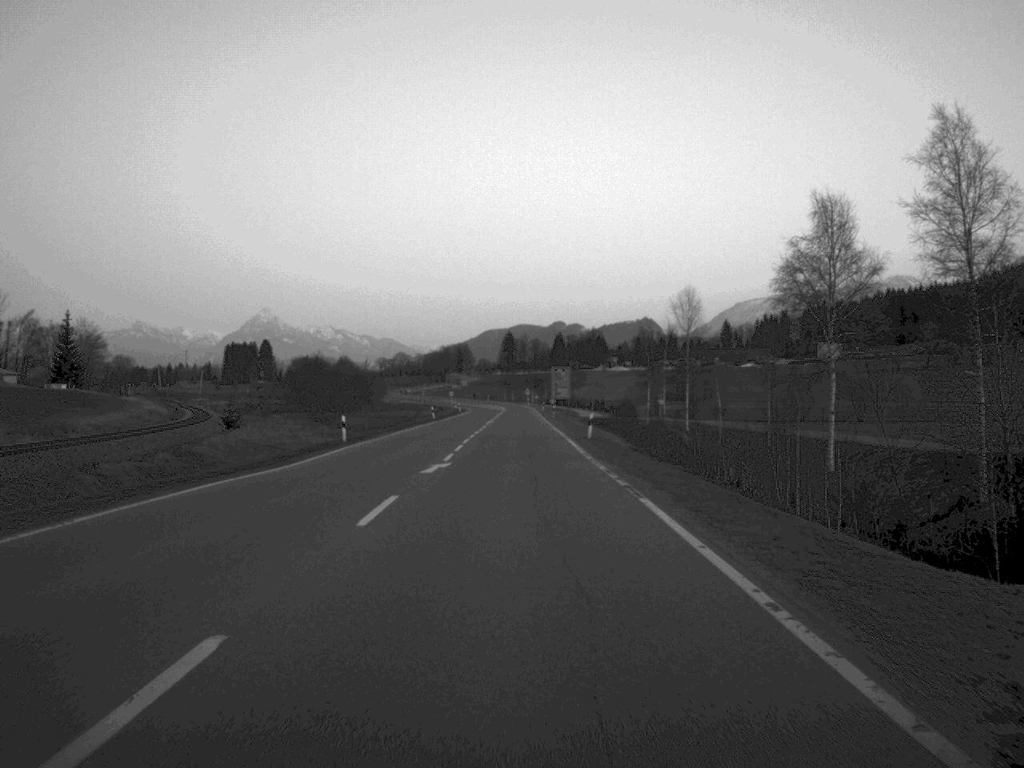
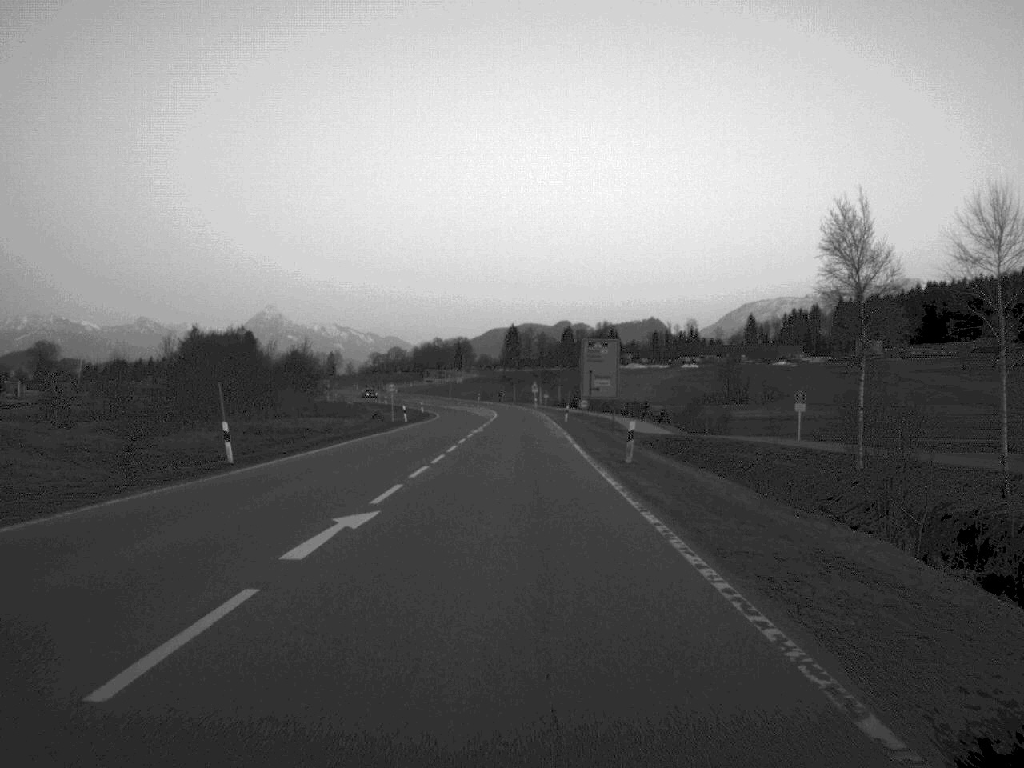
(0.0, +68.7) m; 0°
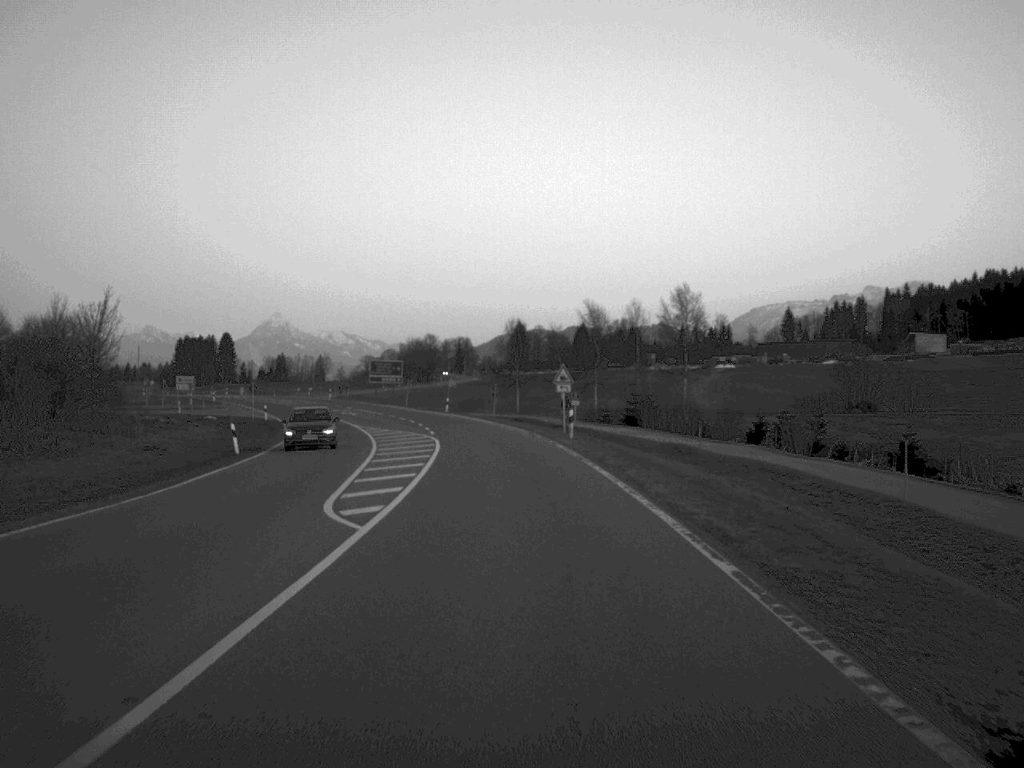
(-0.1, +81.4) m; 0°
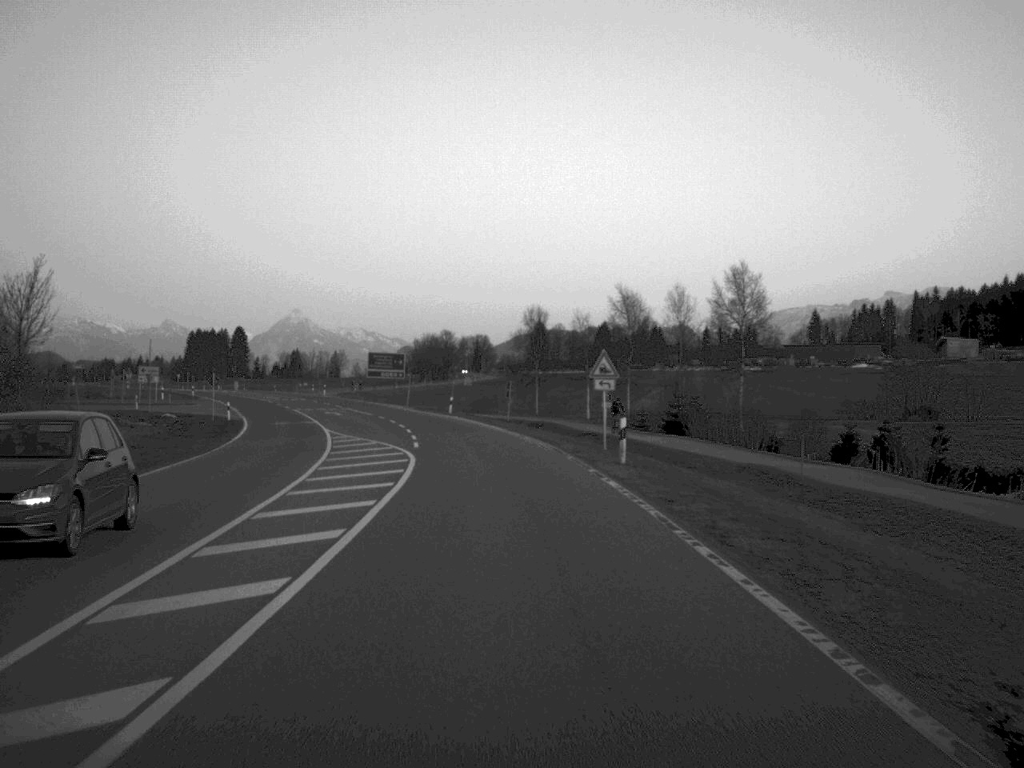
(-0.1, +15.8) m; -1°
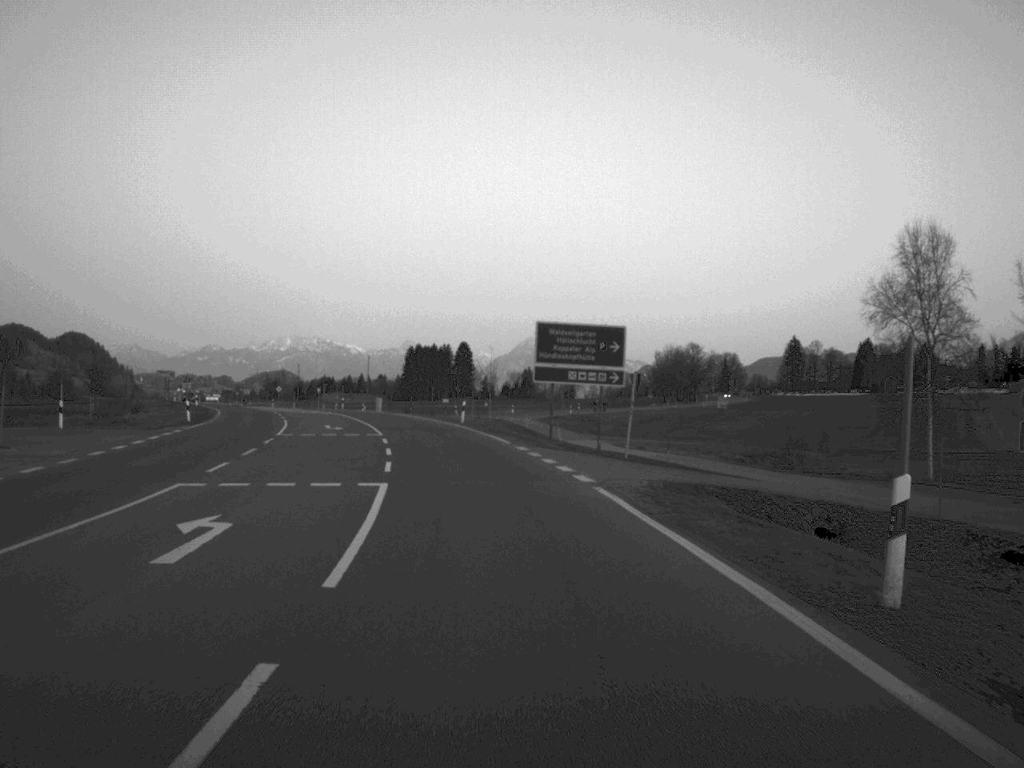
(-5.1, +62.5) m; -11°
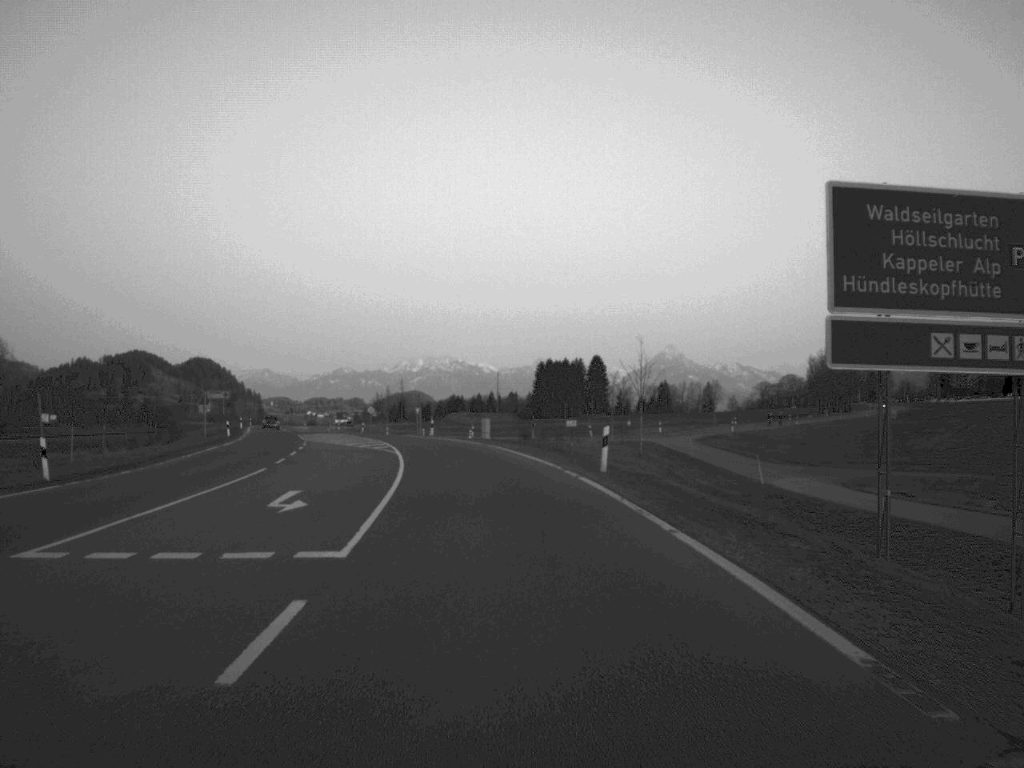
(-1.6, +30.3) m; -6°
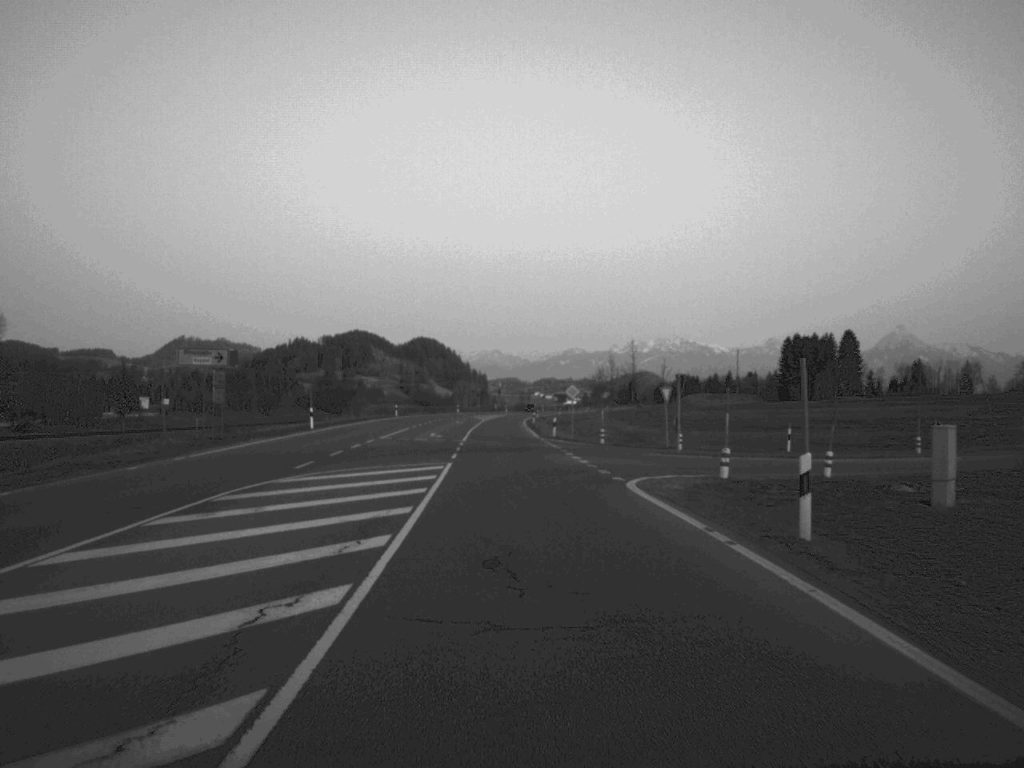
(-6.1, +63.4) m; -10°
